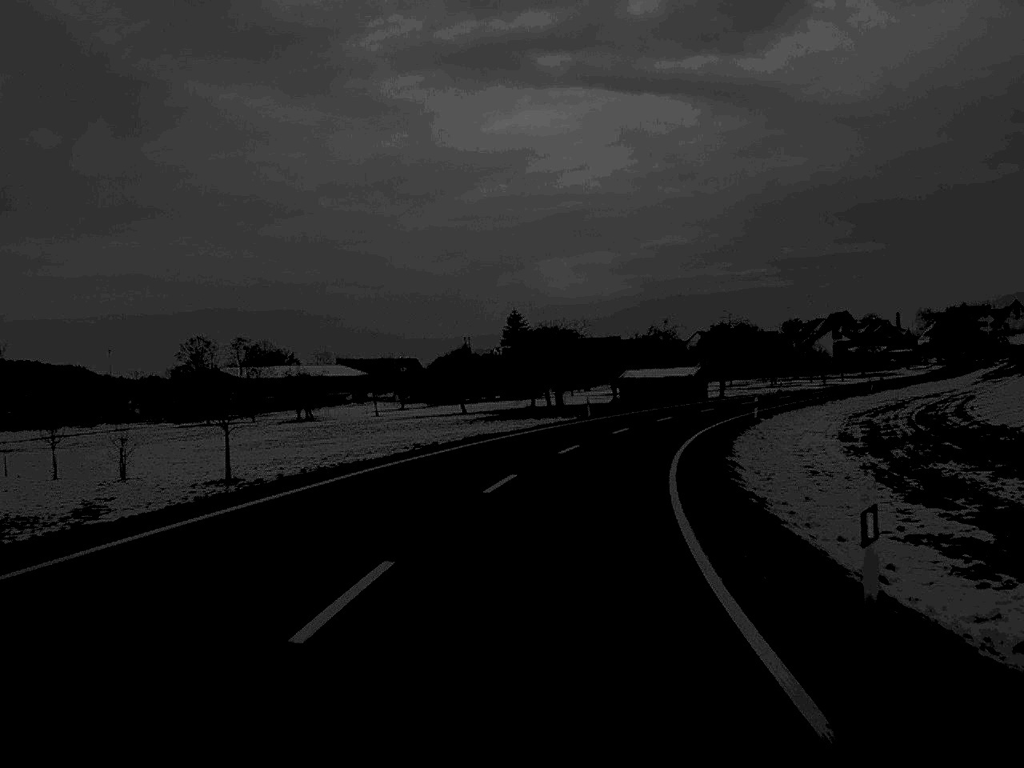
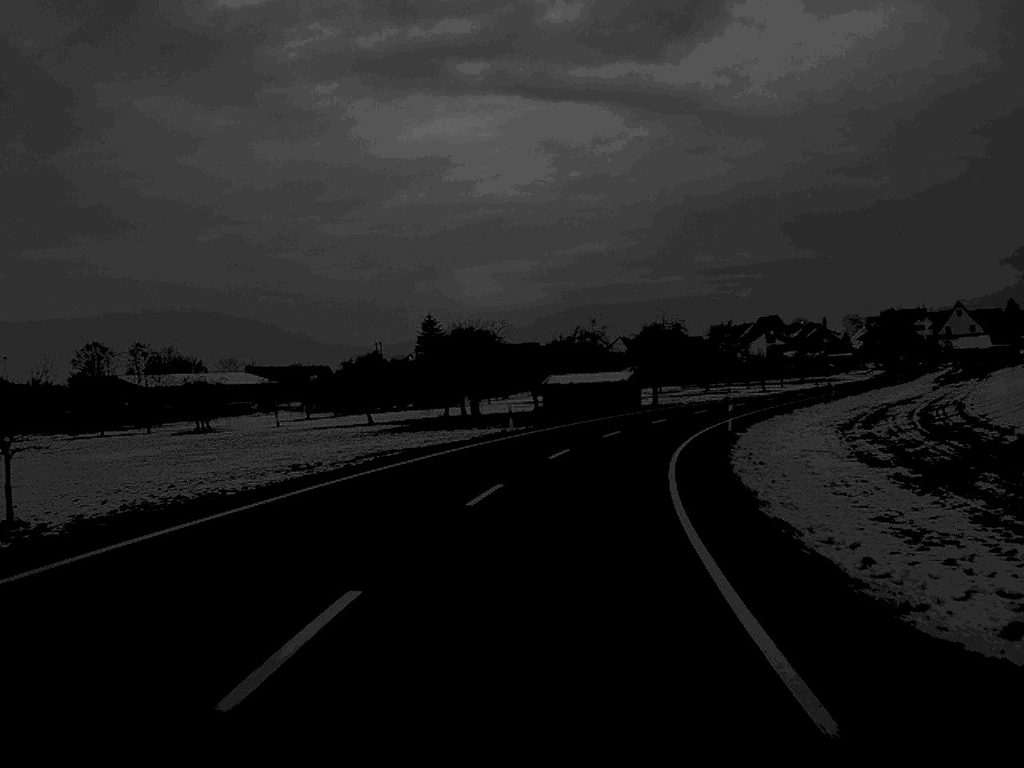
(+0.4, +13.7) m; +4°
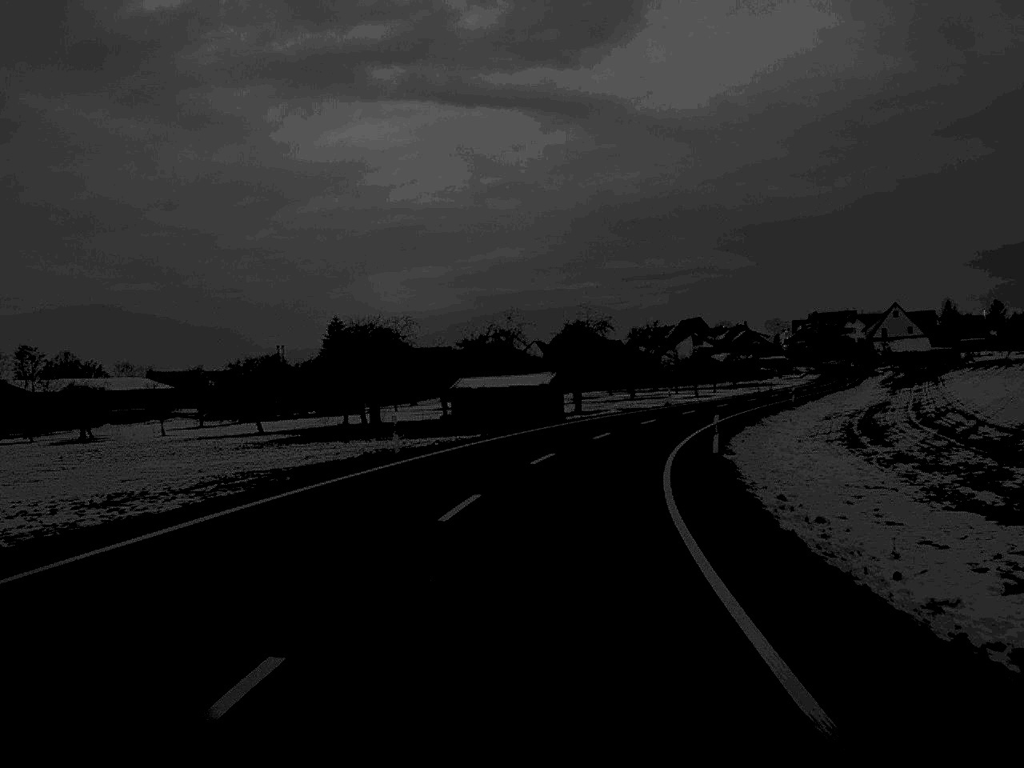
(+0.5, +14.2) m; +4°
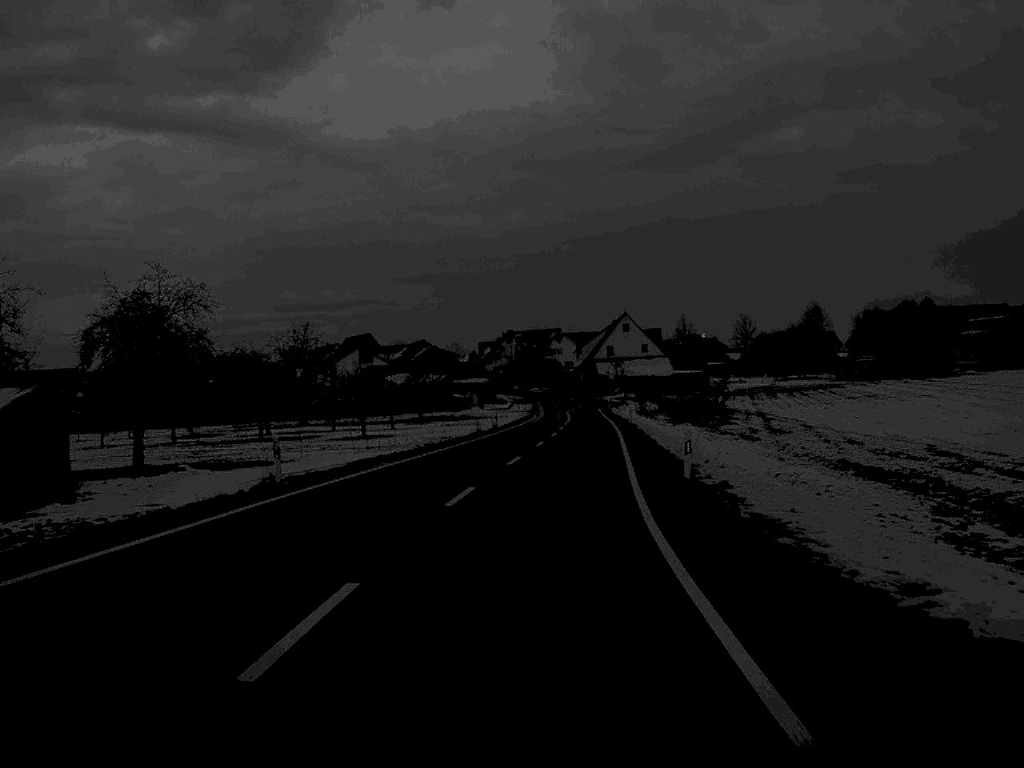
(+7.2, +55.3) m; +15°
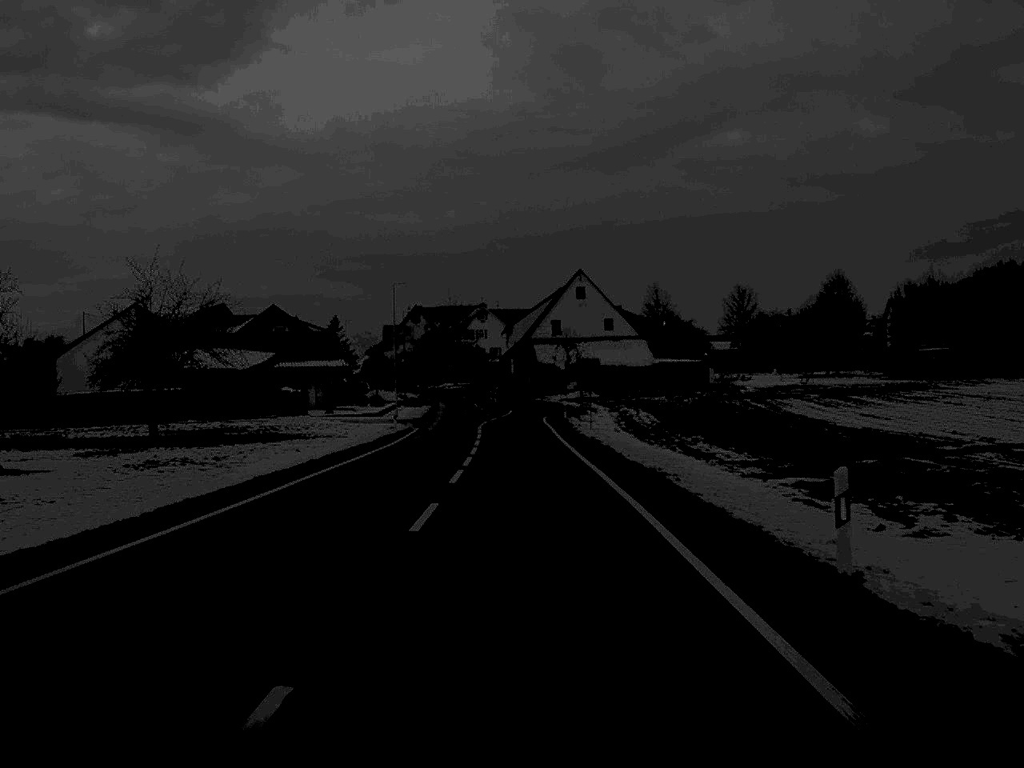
(+2.6, +63.4) m; +3°
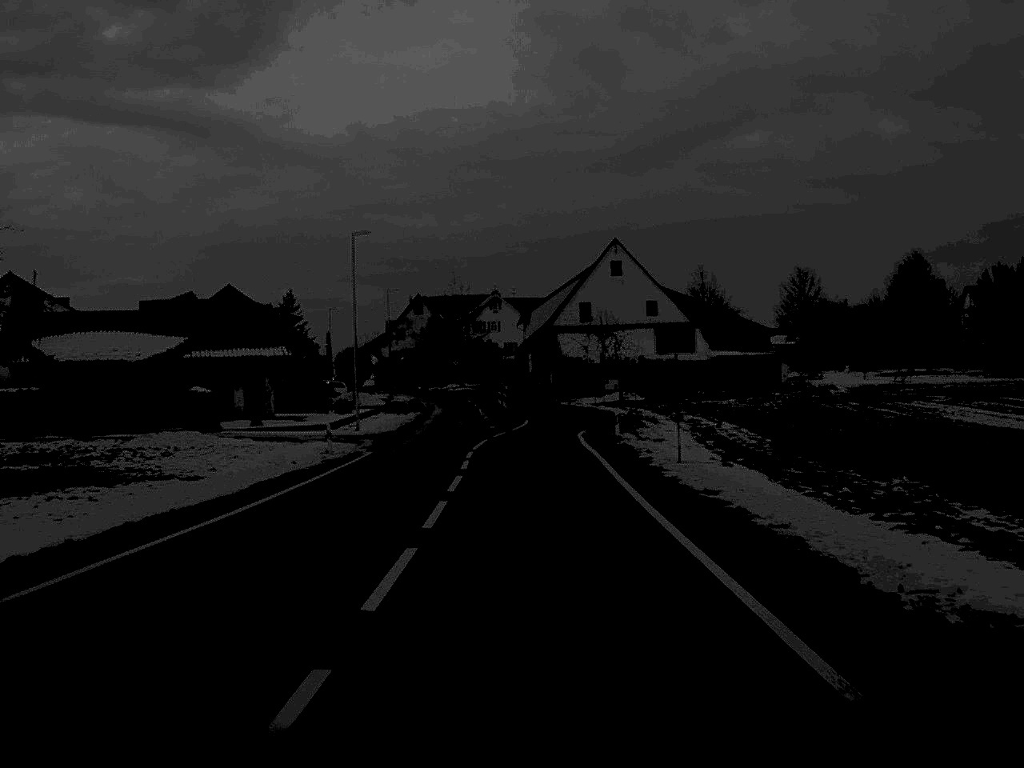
(-0.2, +25.7) m; -1°
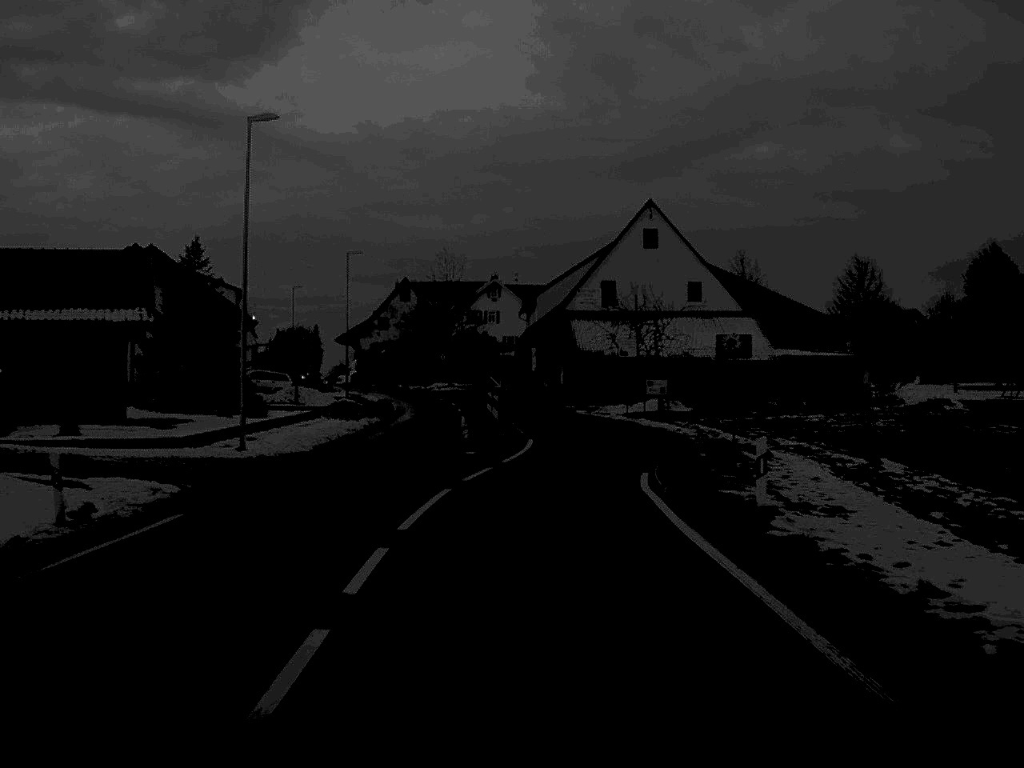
(-0.1, +22.1) m; 0°
